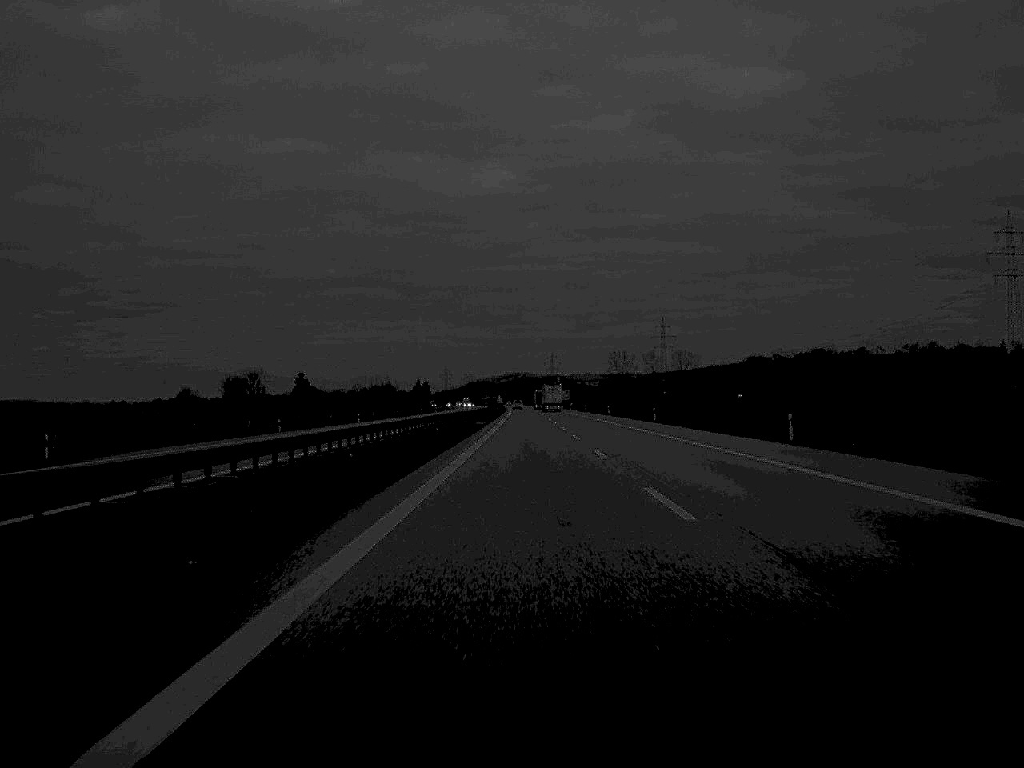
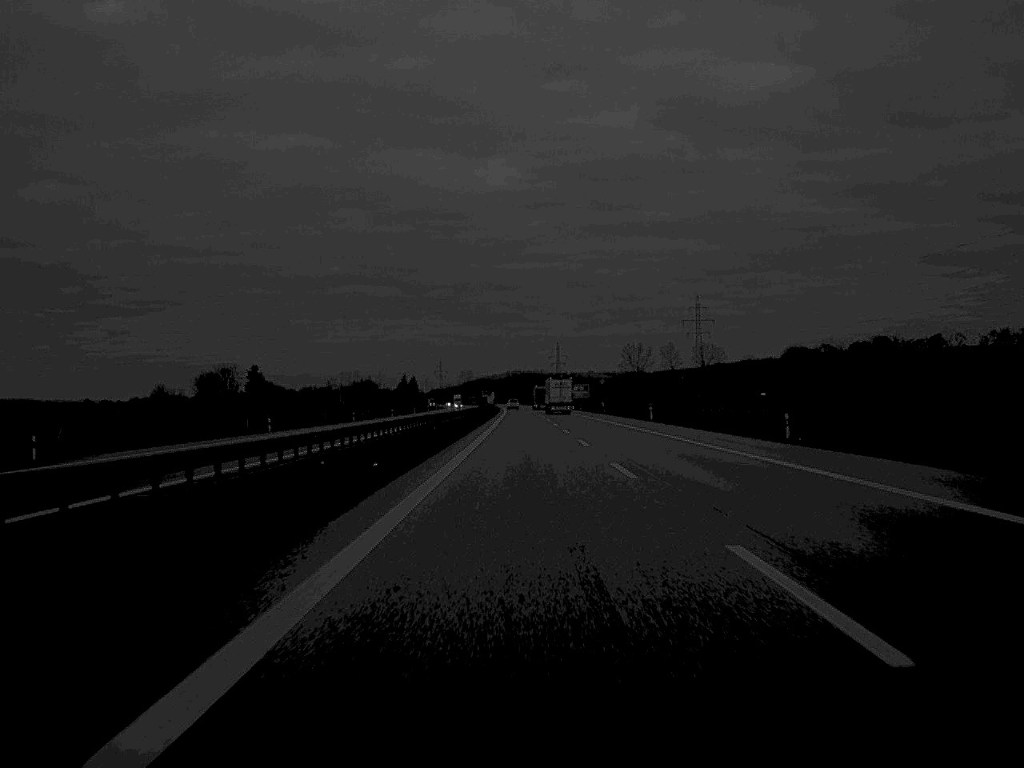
(-0.2, +99.4) m; 0°
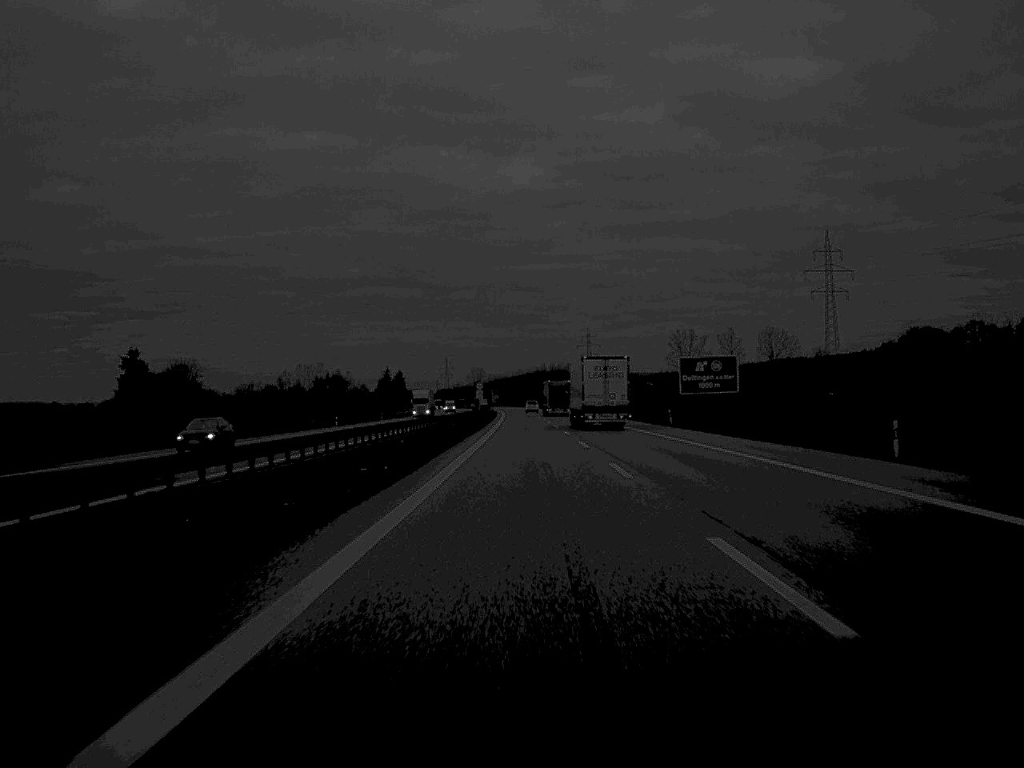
(-1.1, +160.5) m; -1°
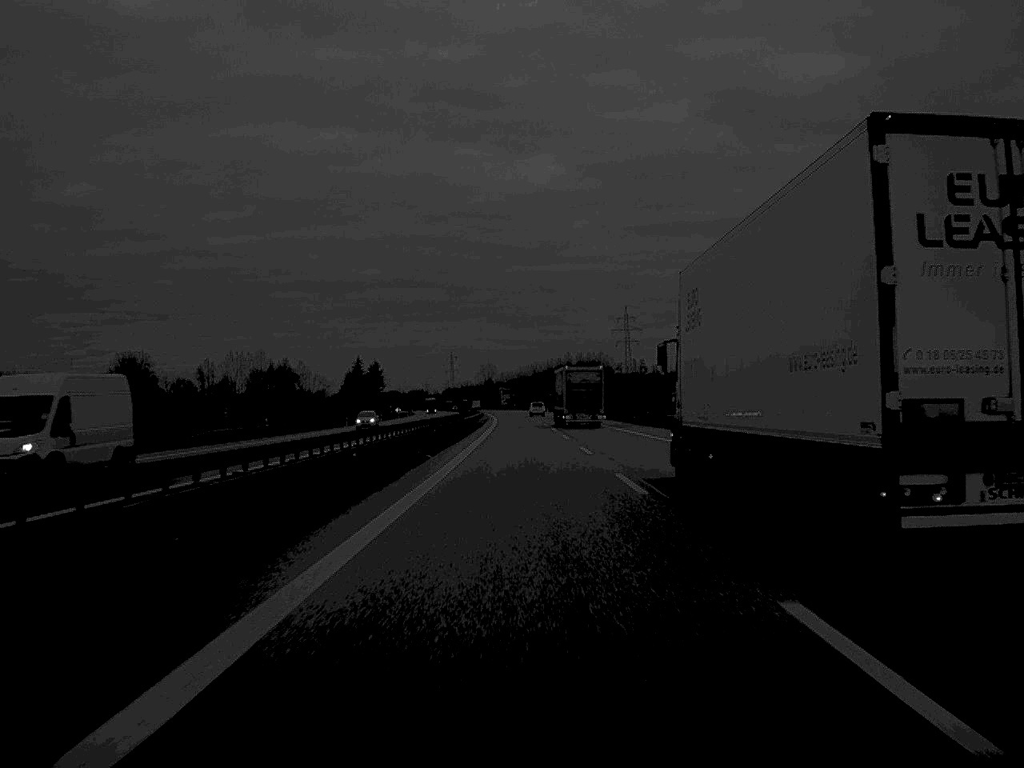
(-0.7, +129.0) m; -1°
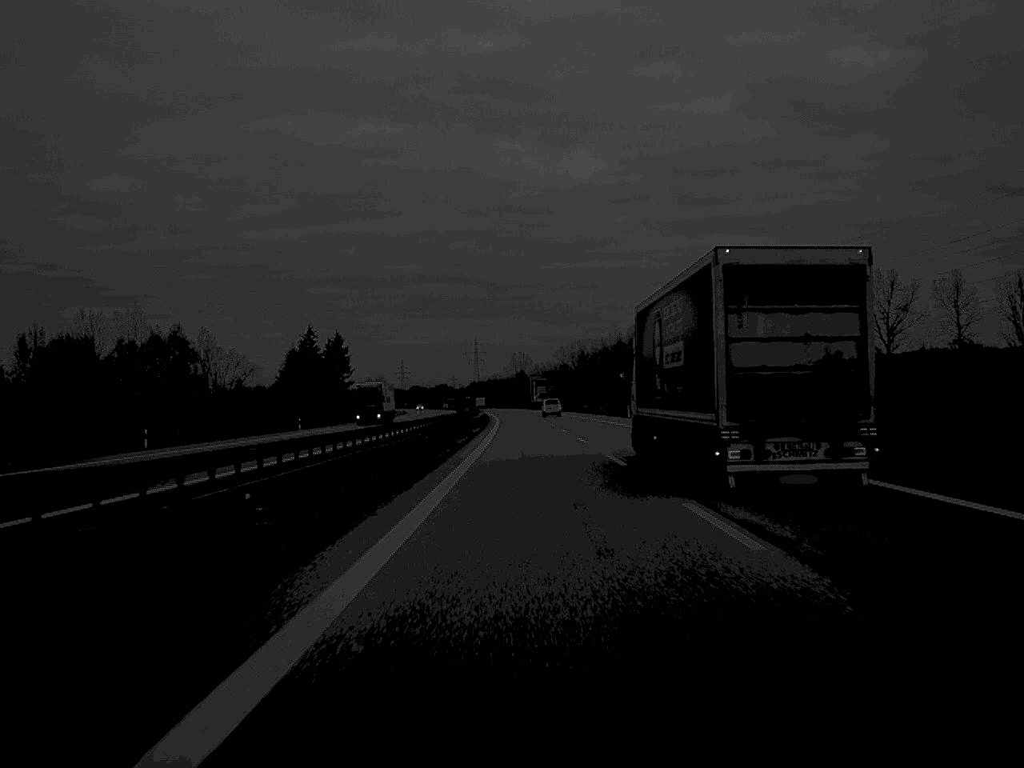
(-1.9, +133.6) m; -2°
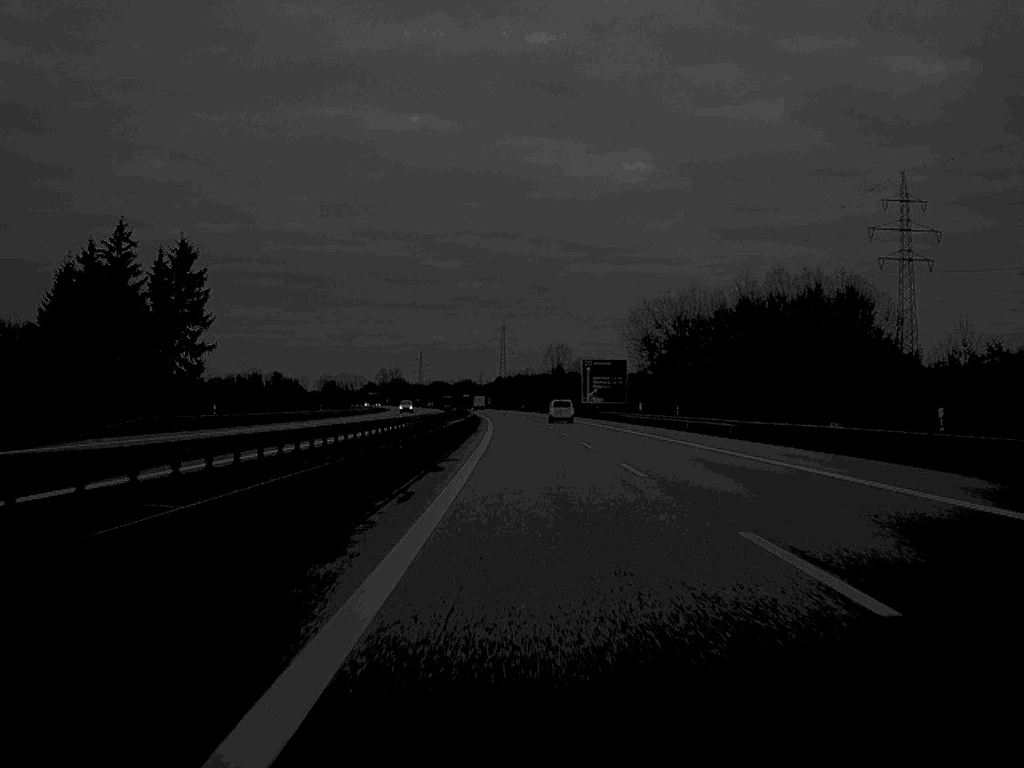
(-1.8, +129.6) m; -2°
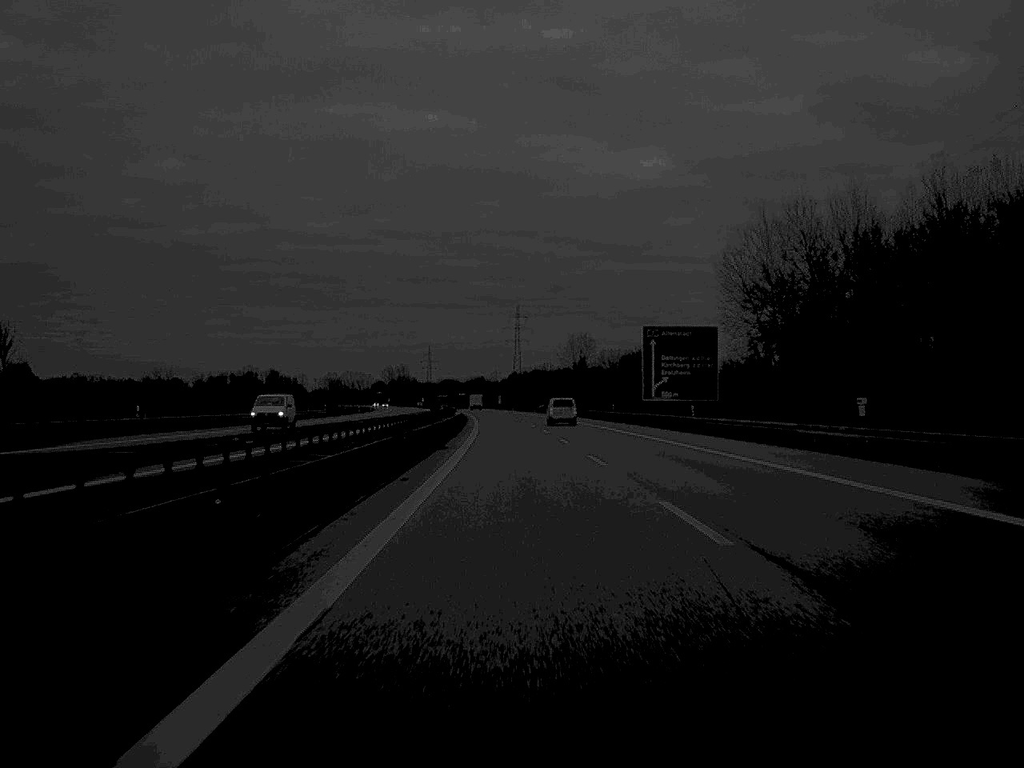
(-0.4, +66.5) m; -1°
